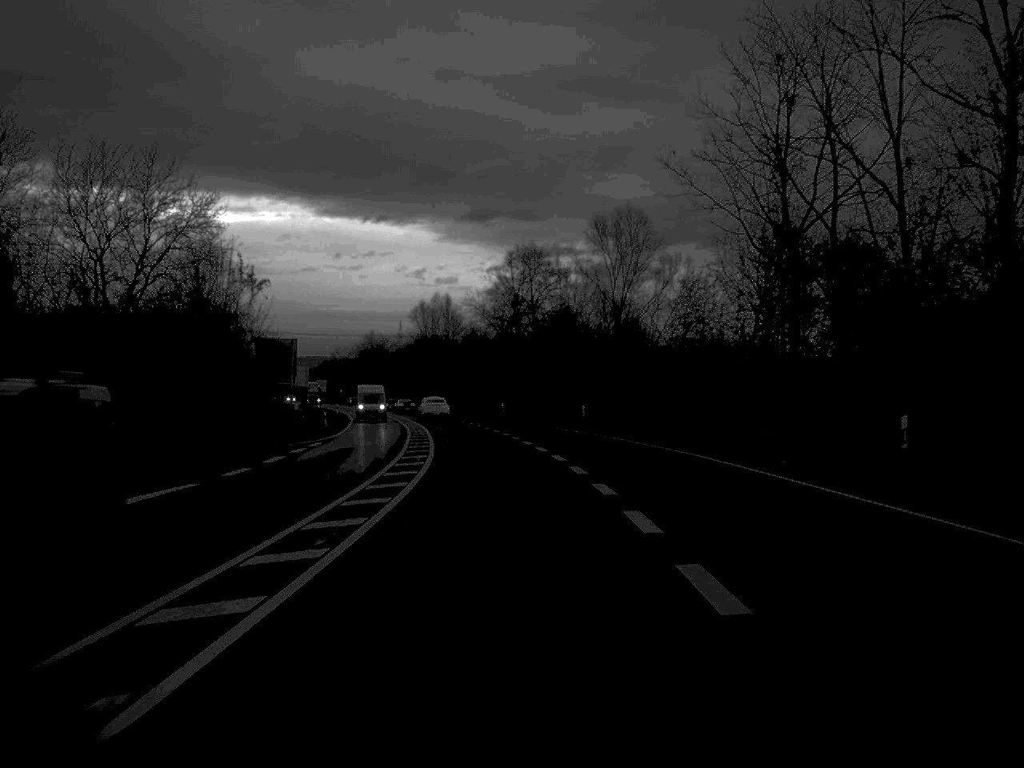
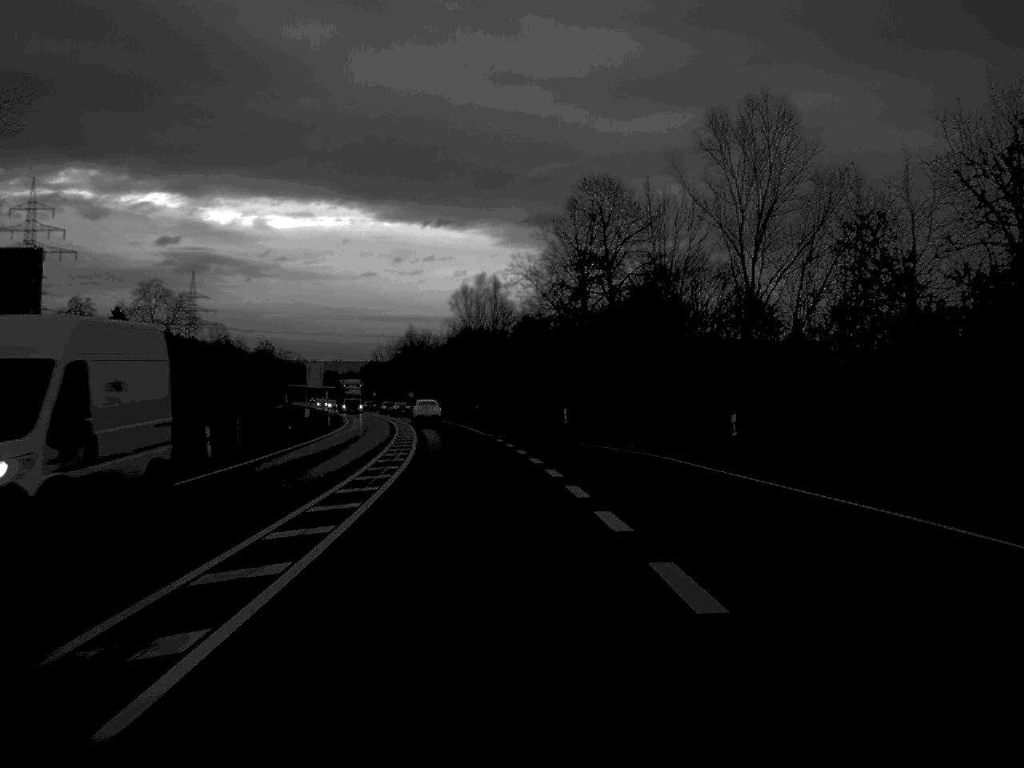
(-0.7, +35.5) m; -3°
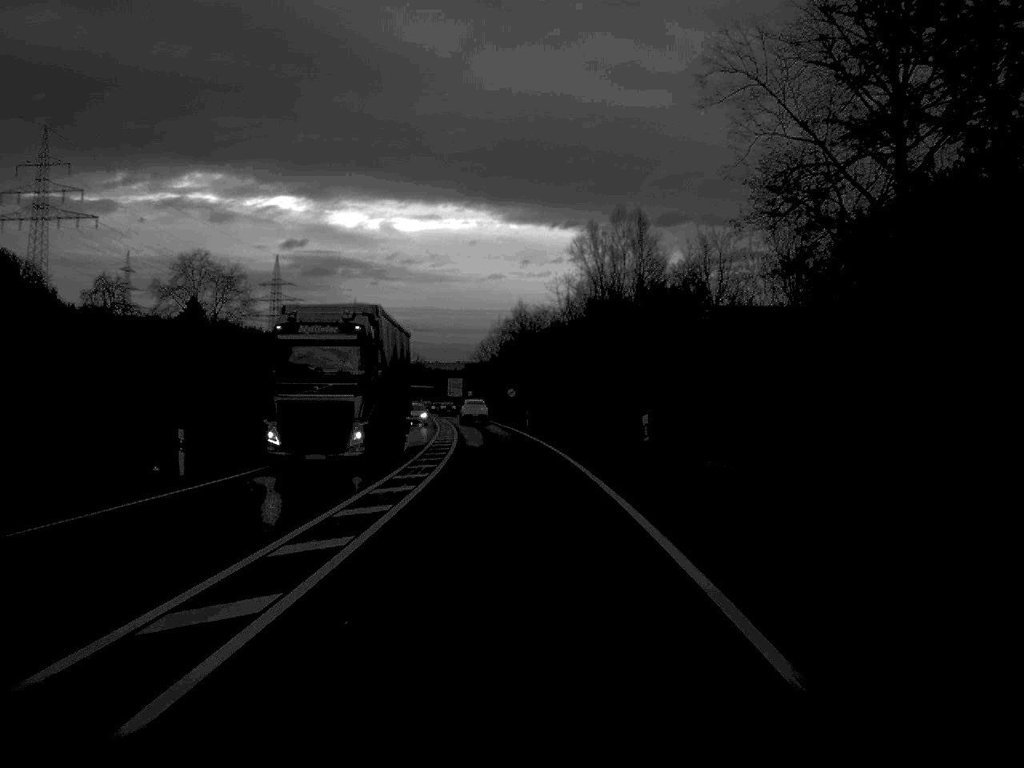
(-2.9, +57.7) m; -6°
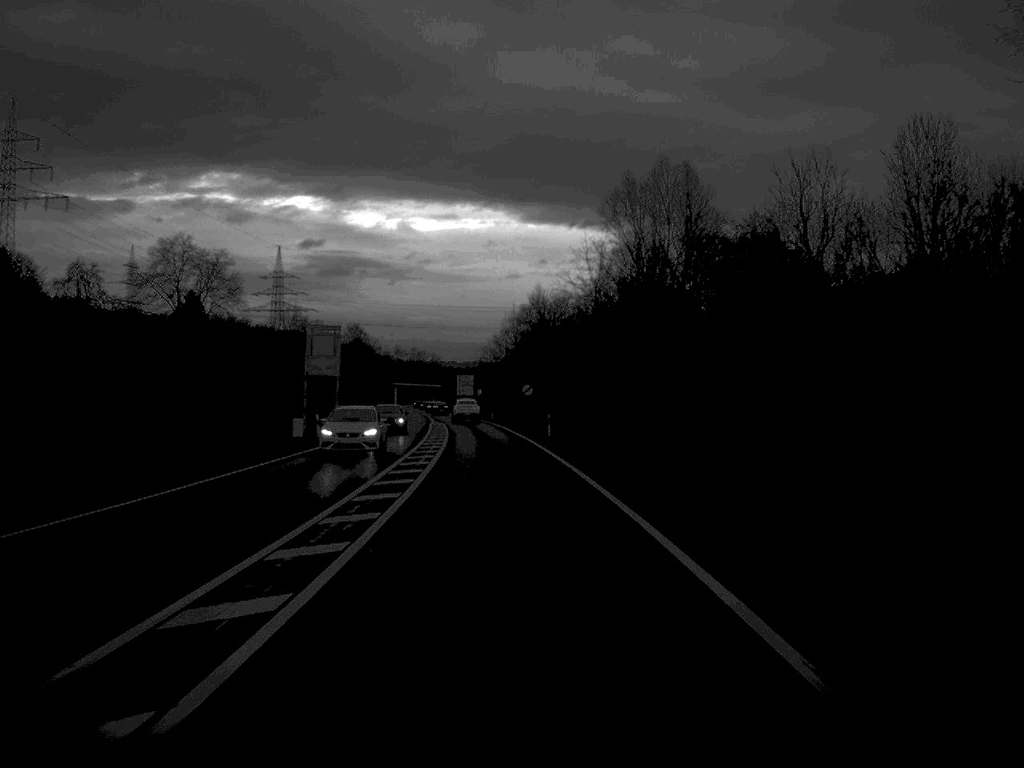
(-0.1, +21.7) m; -1°
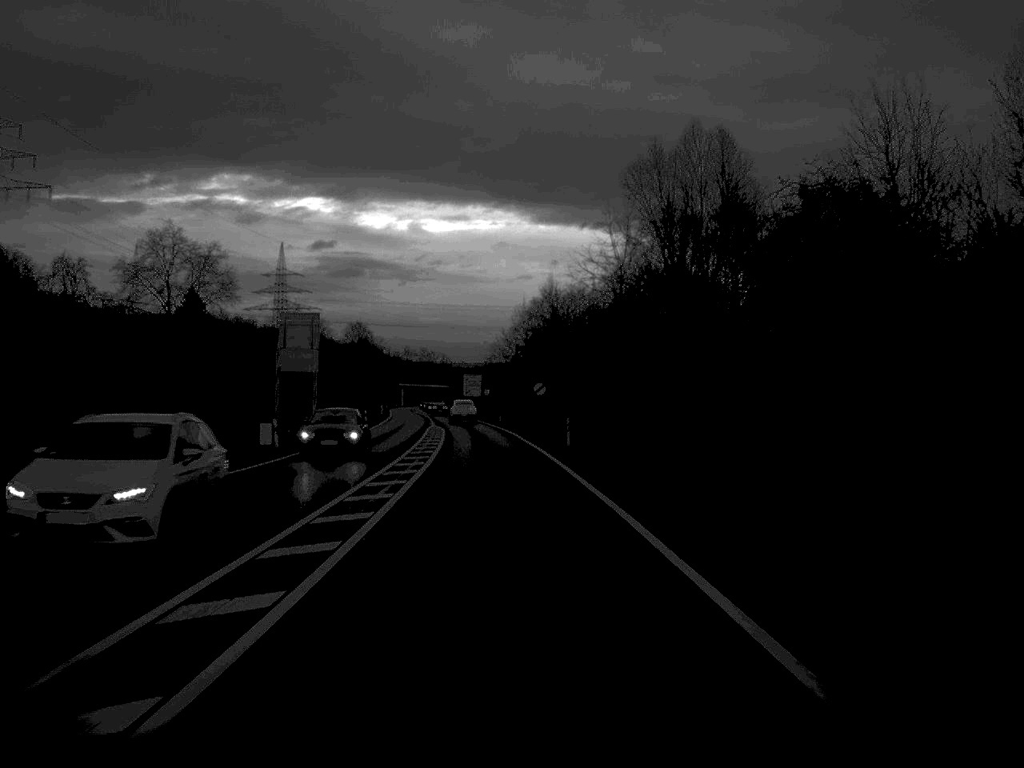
(0.0, +11.3) m; 0°
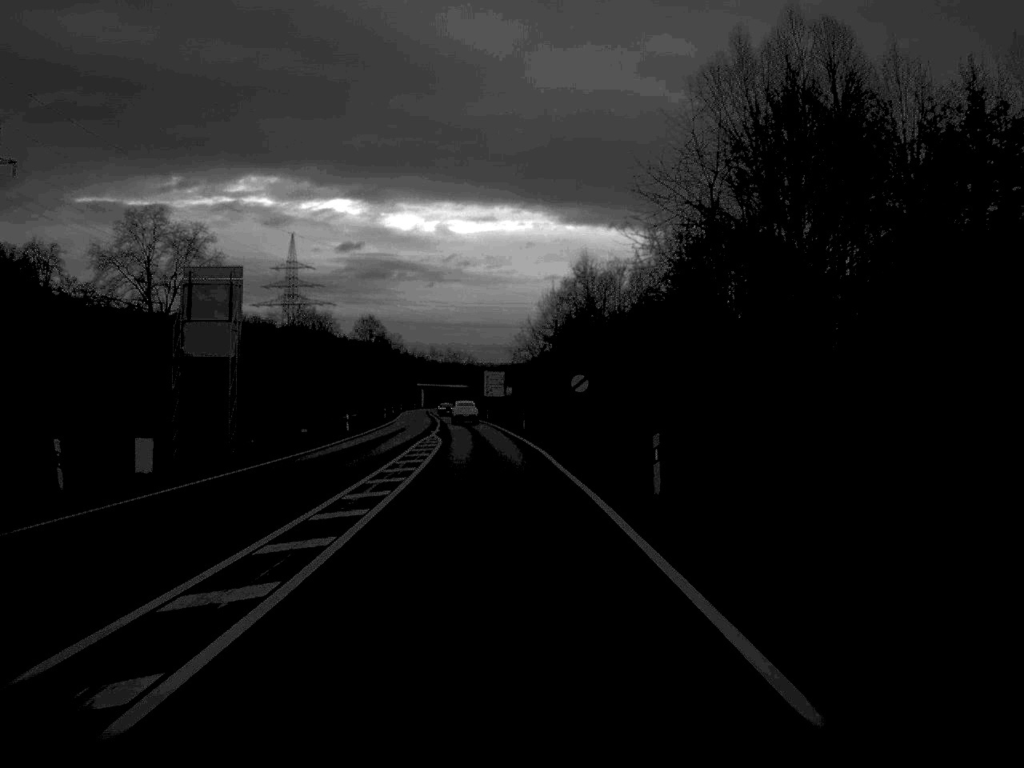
(-0.2, +22.2) m; -1°
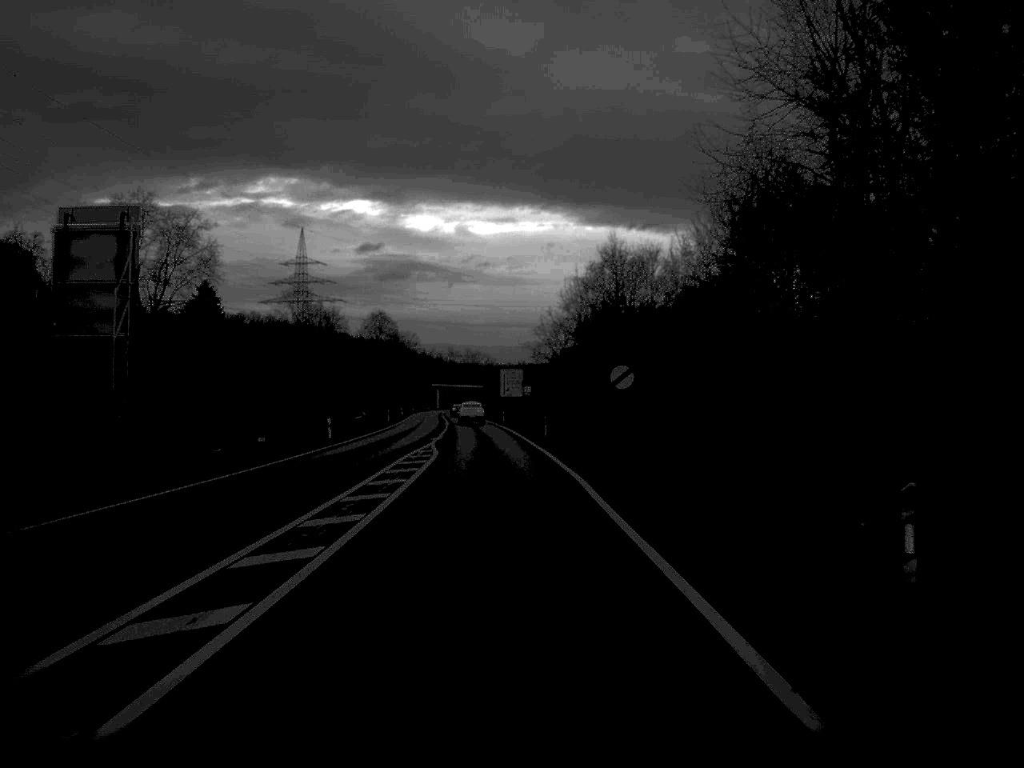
(-0.1, +12.9) m; -1°
